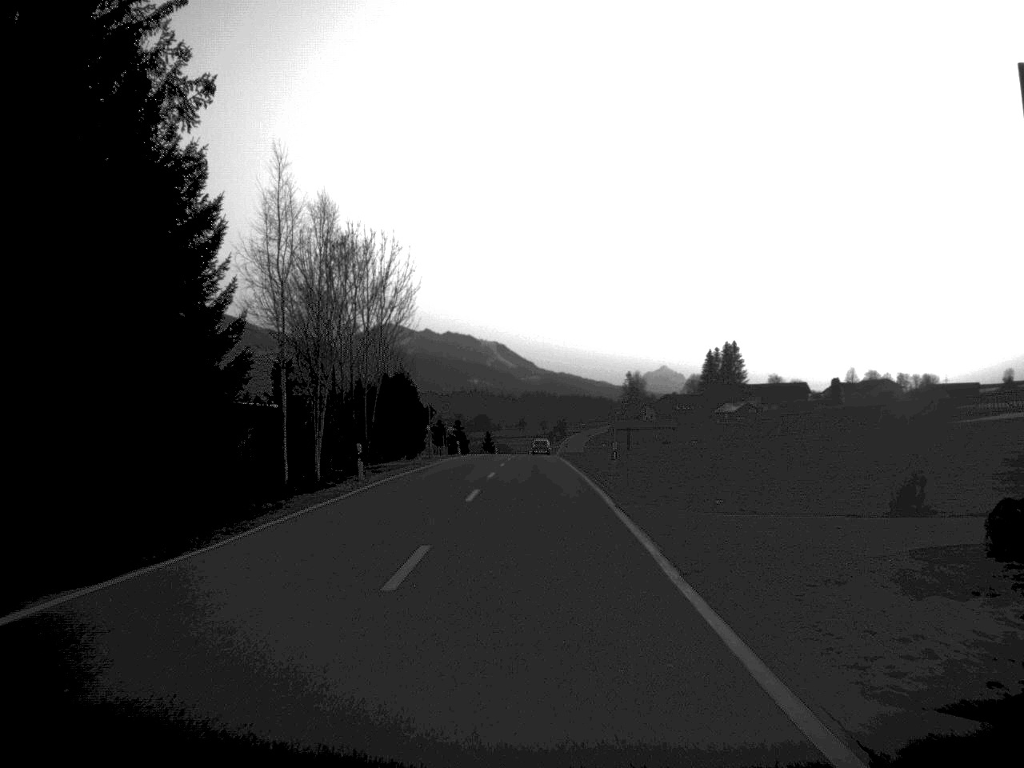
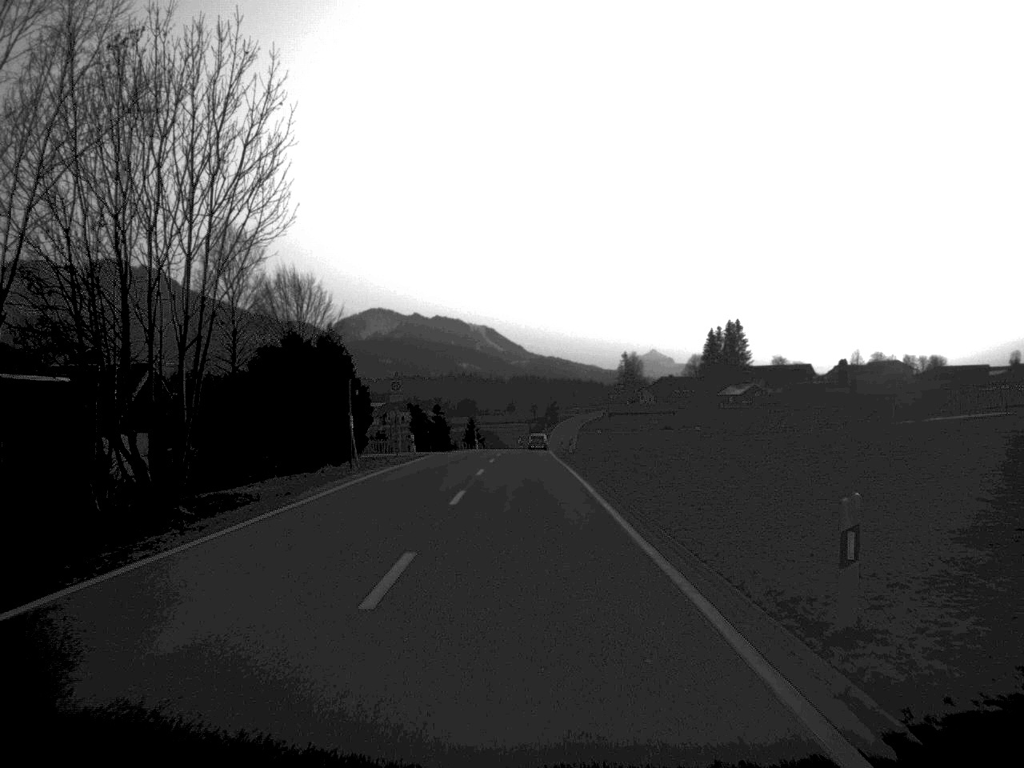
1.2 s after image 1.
(+0.1, +25.7) m; 0°
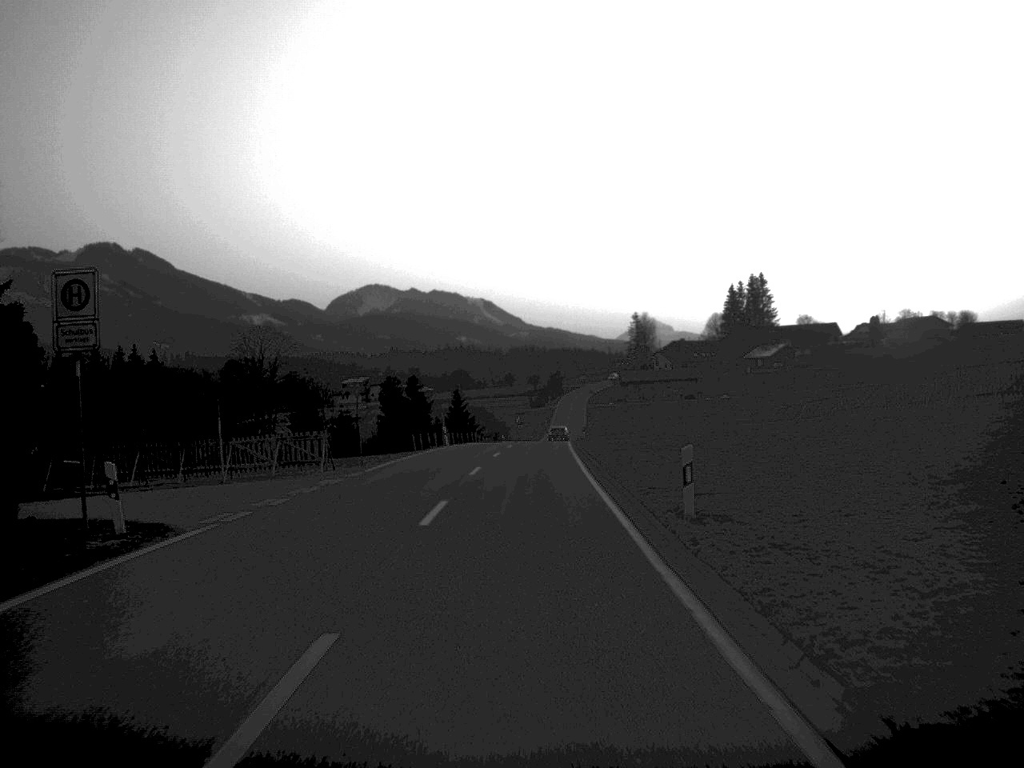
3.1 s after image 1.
(0.0, +40.8) m; 0°
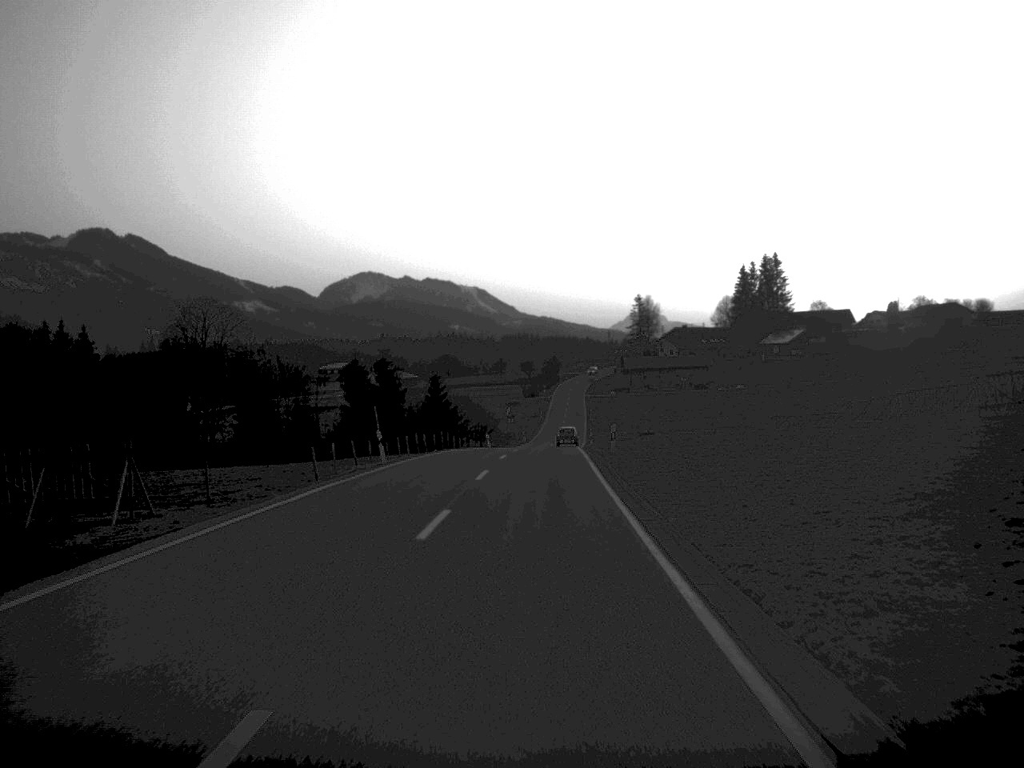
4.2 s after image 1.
(+0.1, +25.9) m; 0°
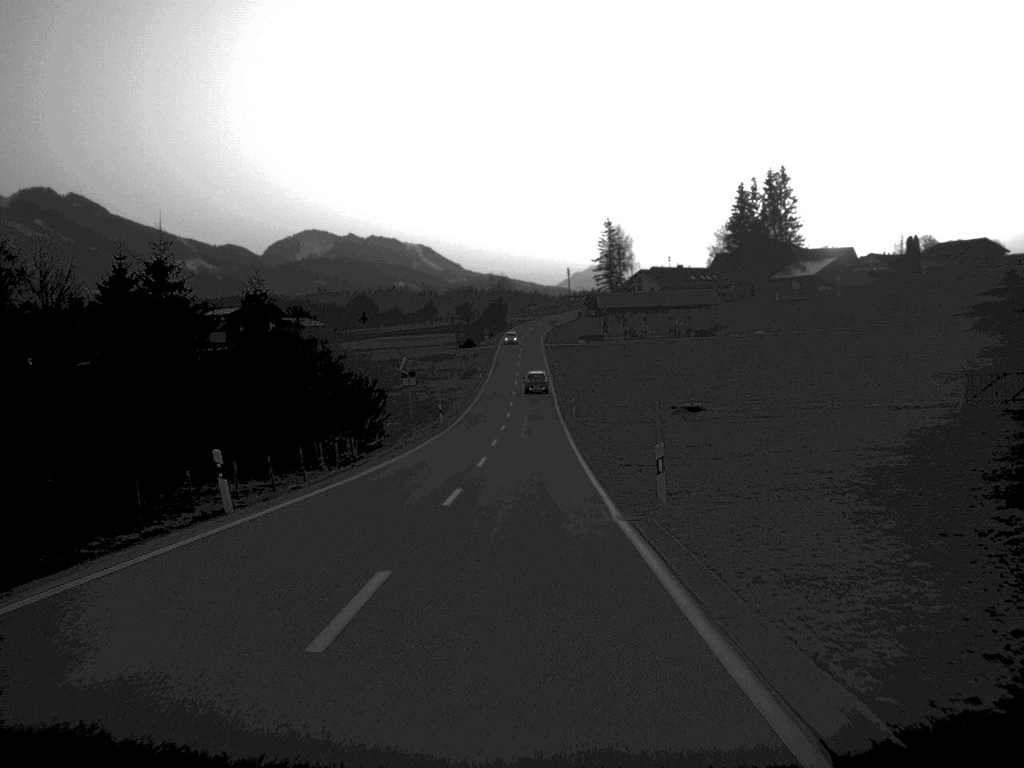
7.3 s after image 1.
(+1.5, +65.2) m; +3°
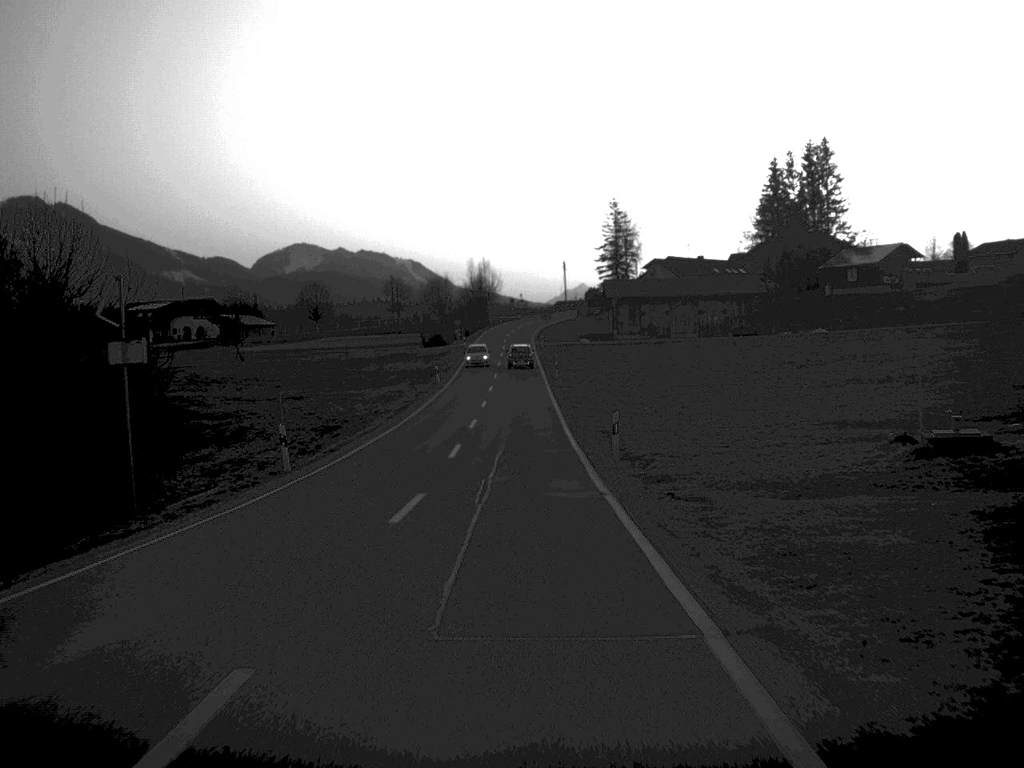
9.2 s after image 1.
(+0.3, +40.5) m; +1°
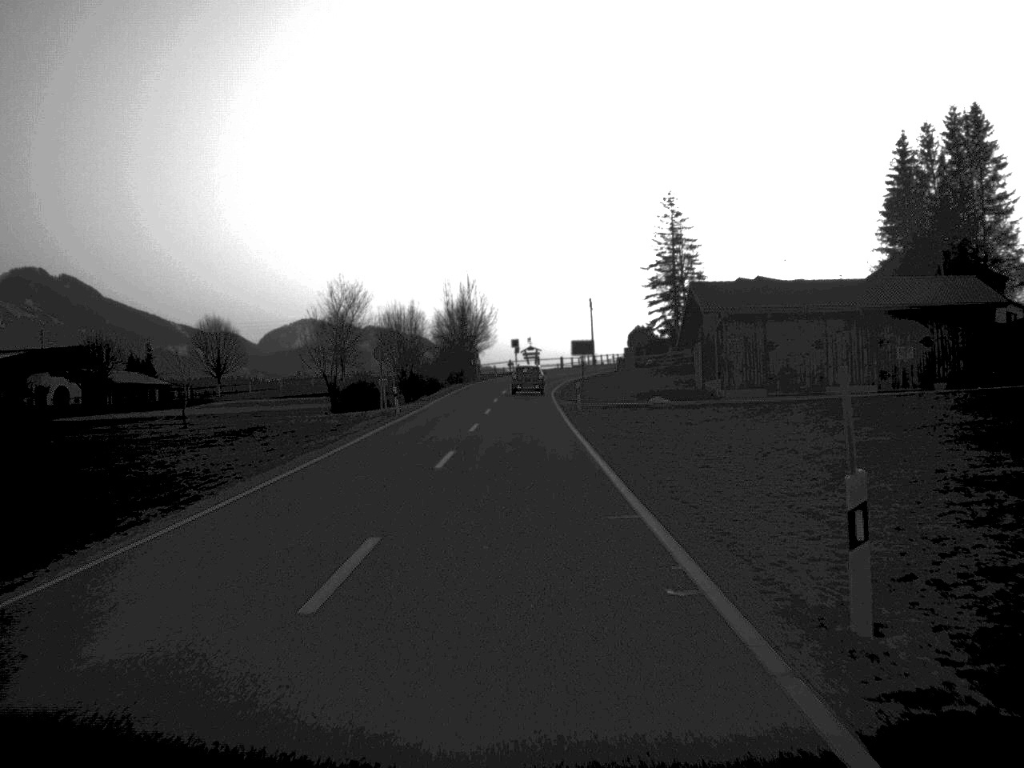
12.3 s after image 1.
(-0.1, +65.2) m; 0°
